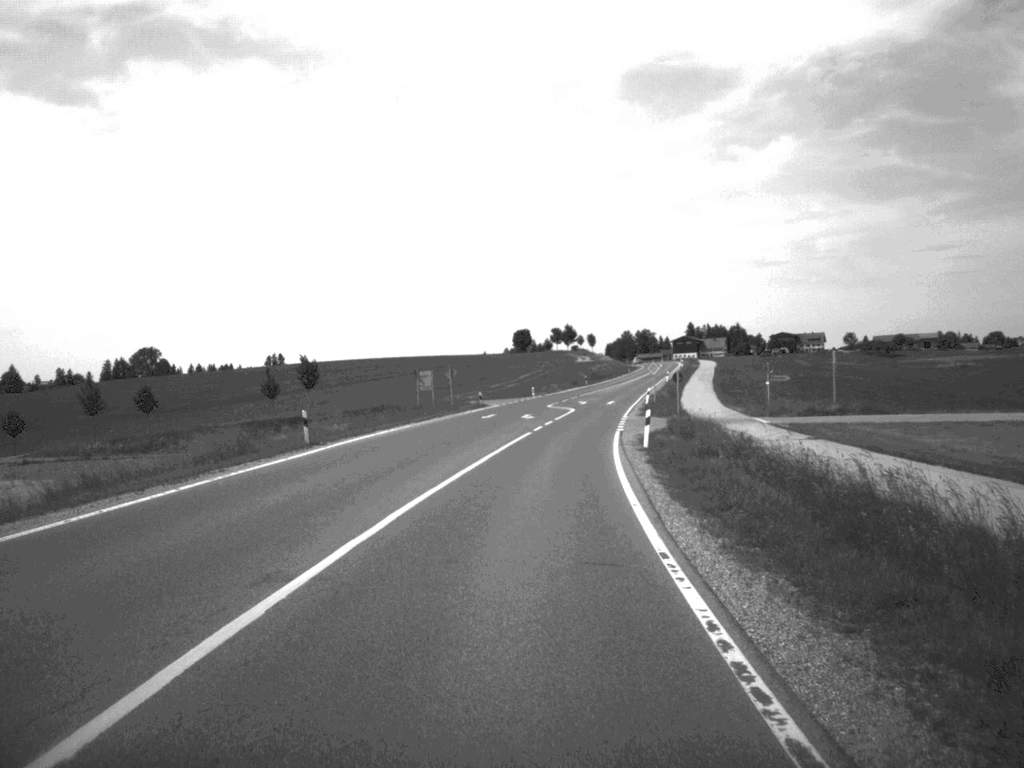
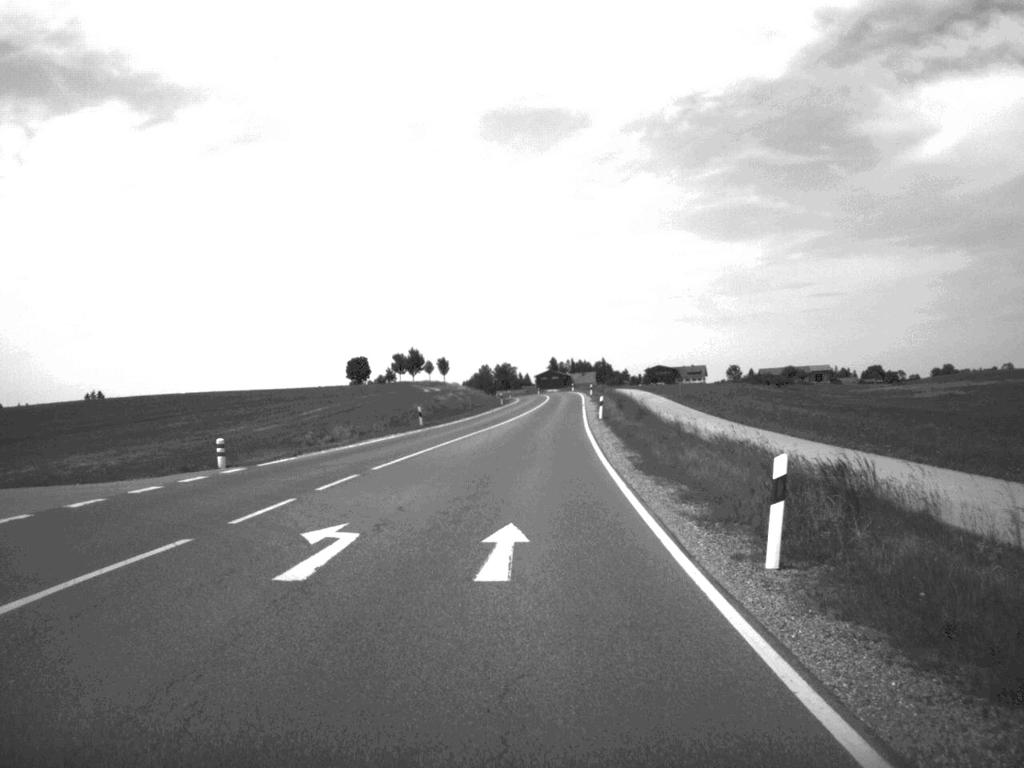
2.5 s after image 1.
(+4.5, +73.6) m; +6°
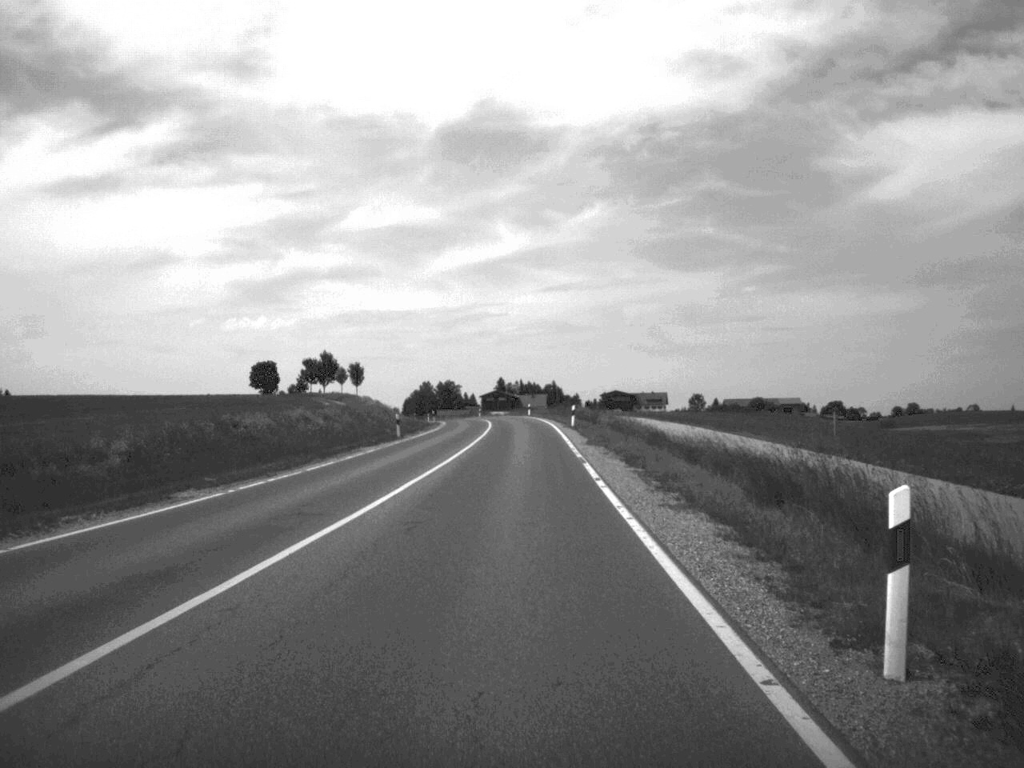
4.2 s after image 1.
(+1.2, +53.4) m; +2°
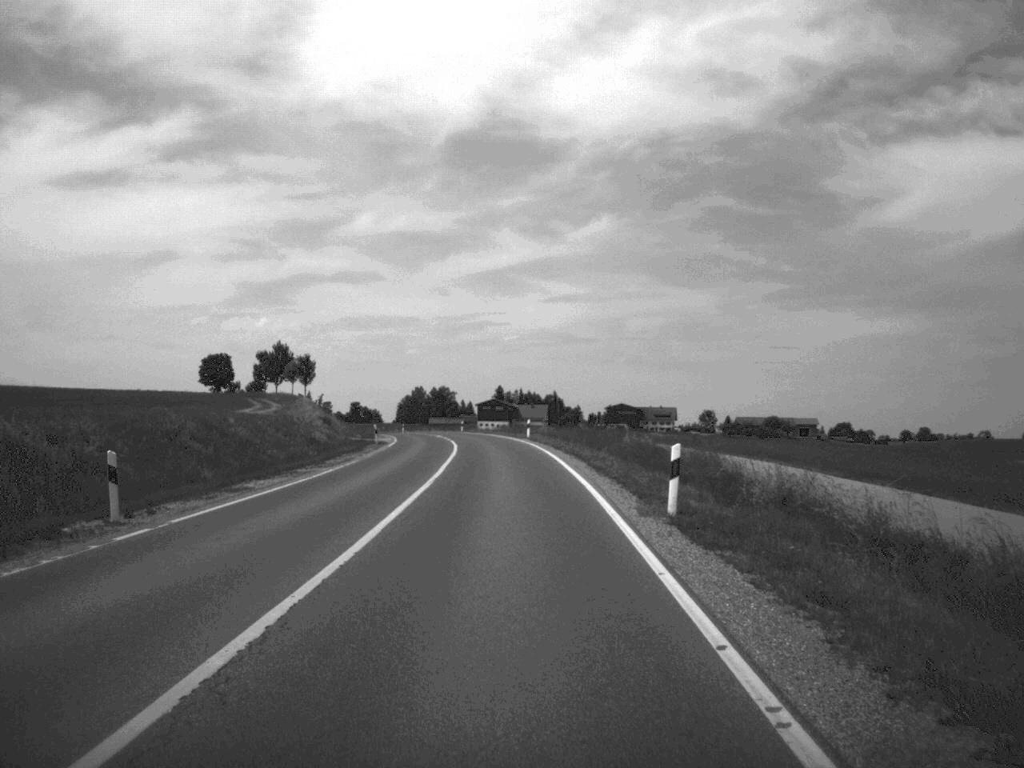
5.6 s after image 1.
(+0.1, +39.1) m; 0°
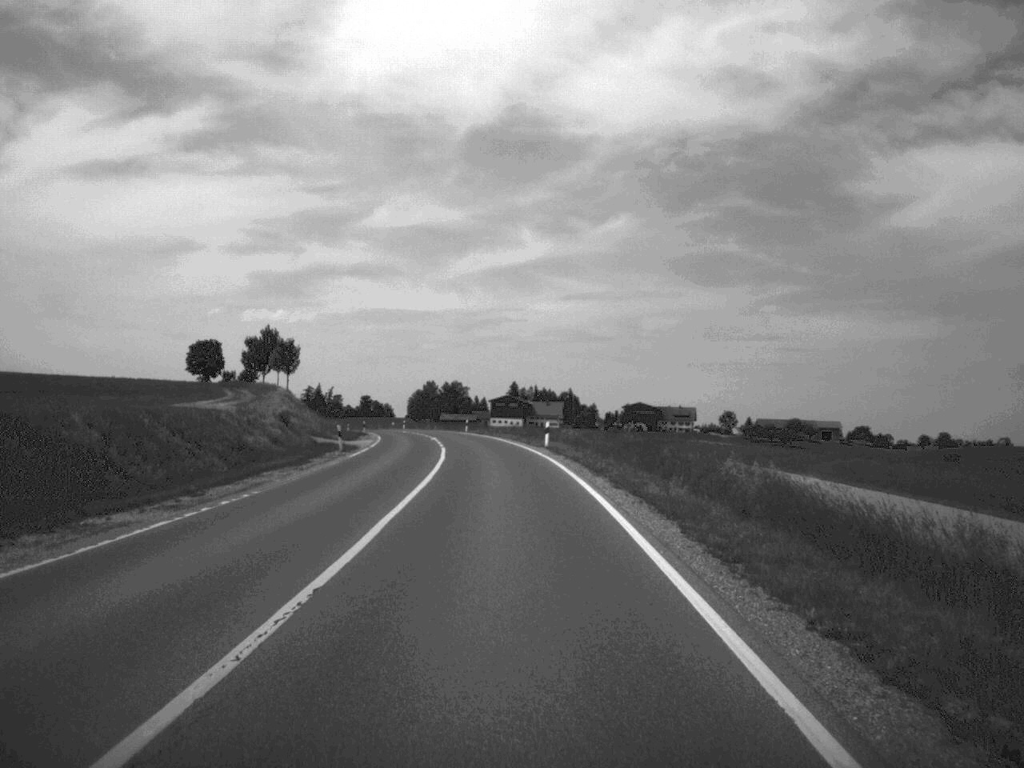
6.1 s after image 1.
(-0.1, +17.4) m; -1°
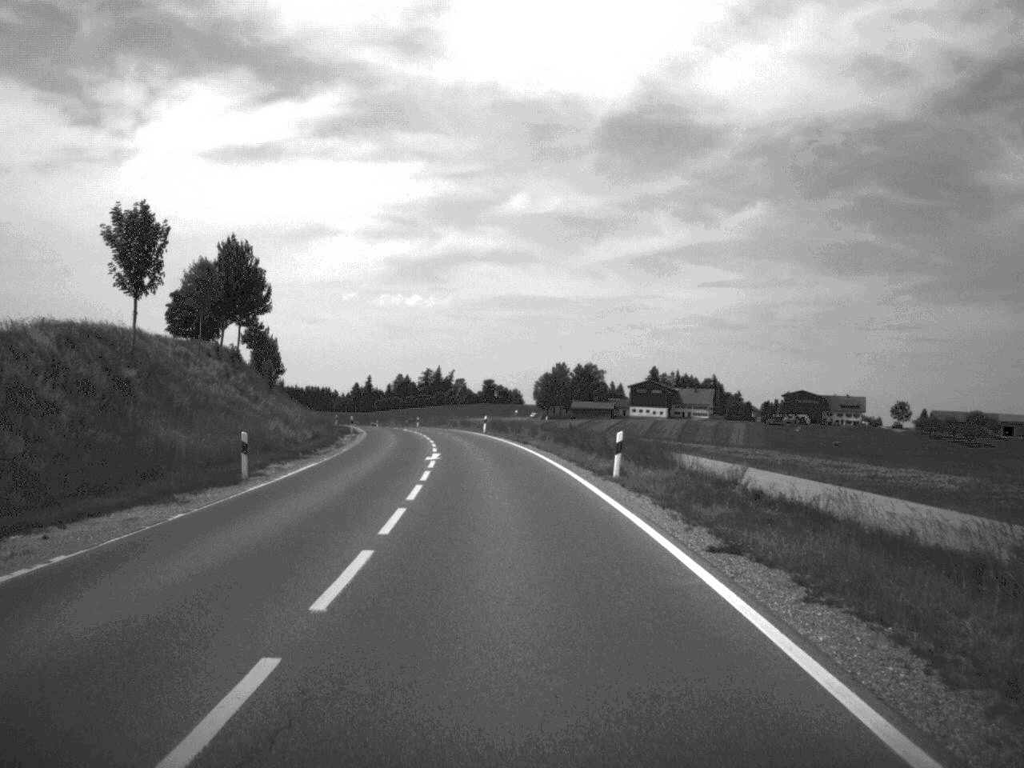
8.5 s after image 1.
(-3.6, +71.1) m; -6°
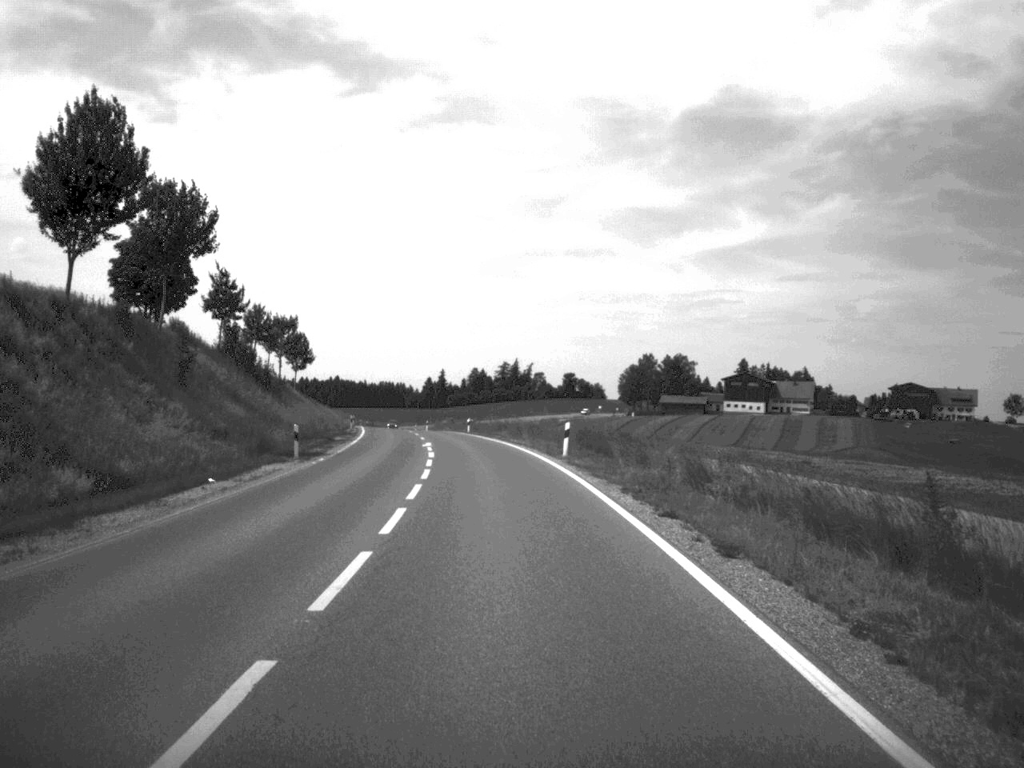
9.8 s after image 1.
(-1.2, +38.3) m; -4°
